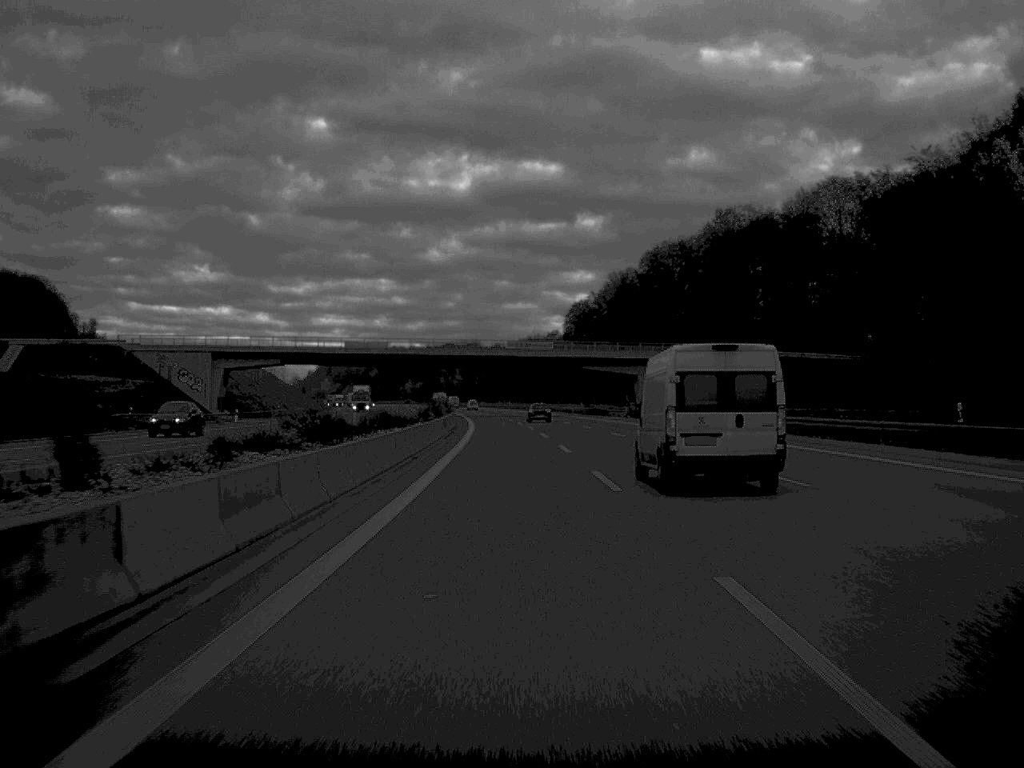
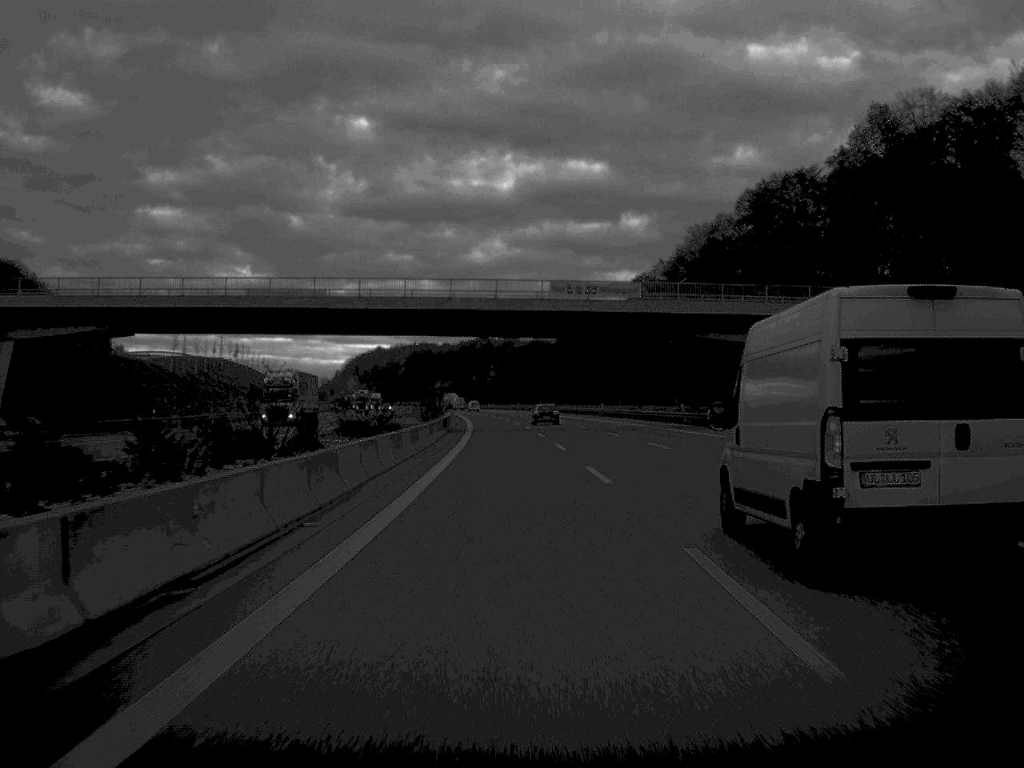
(-1.1, +67.9) m; -2°
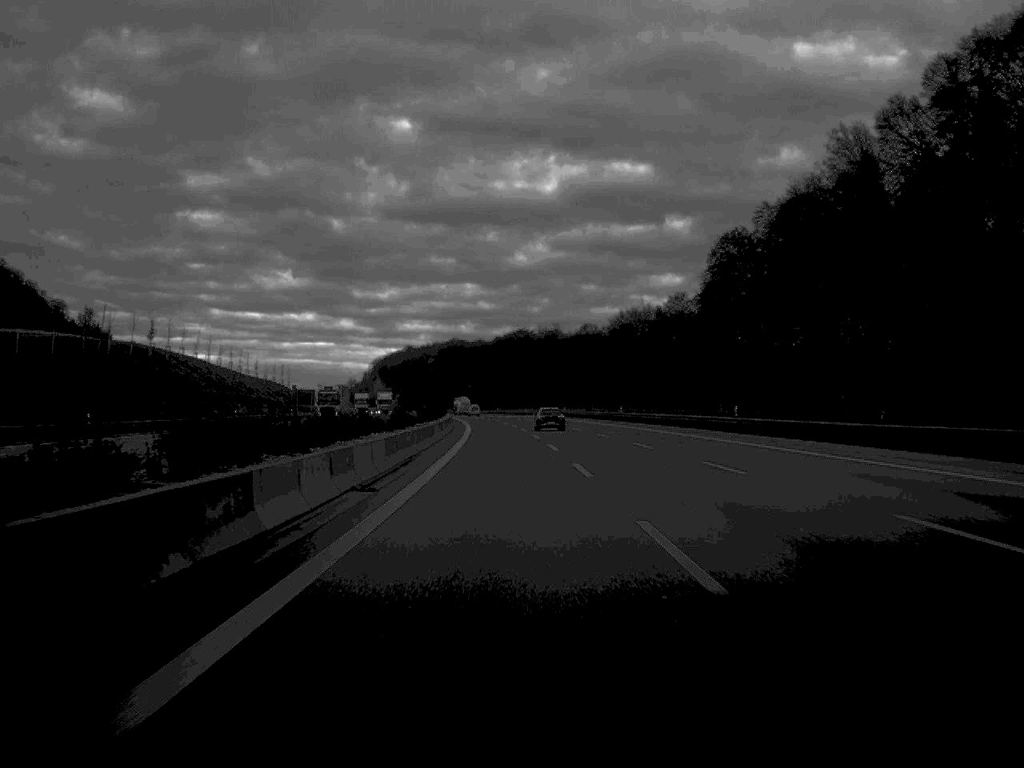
(-1.1, +66.4) m; -2°
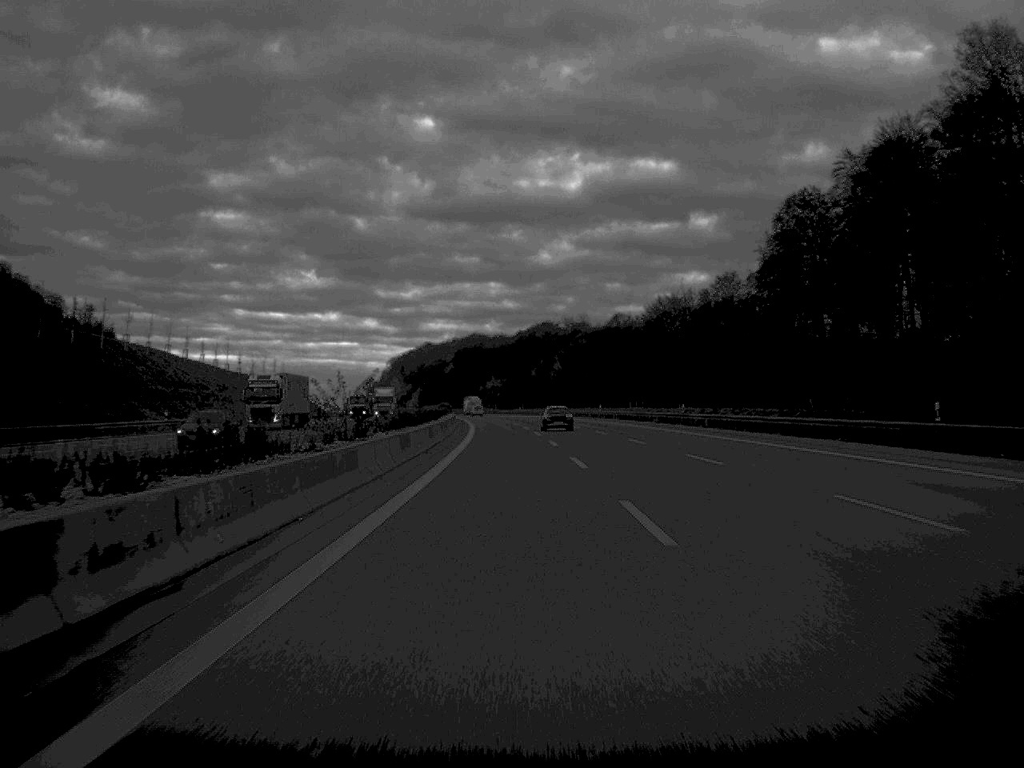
(-0.3, +31.9) m; -1°
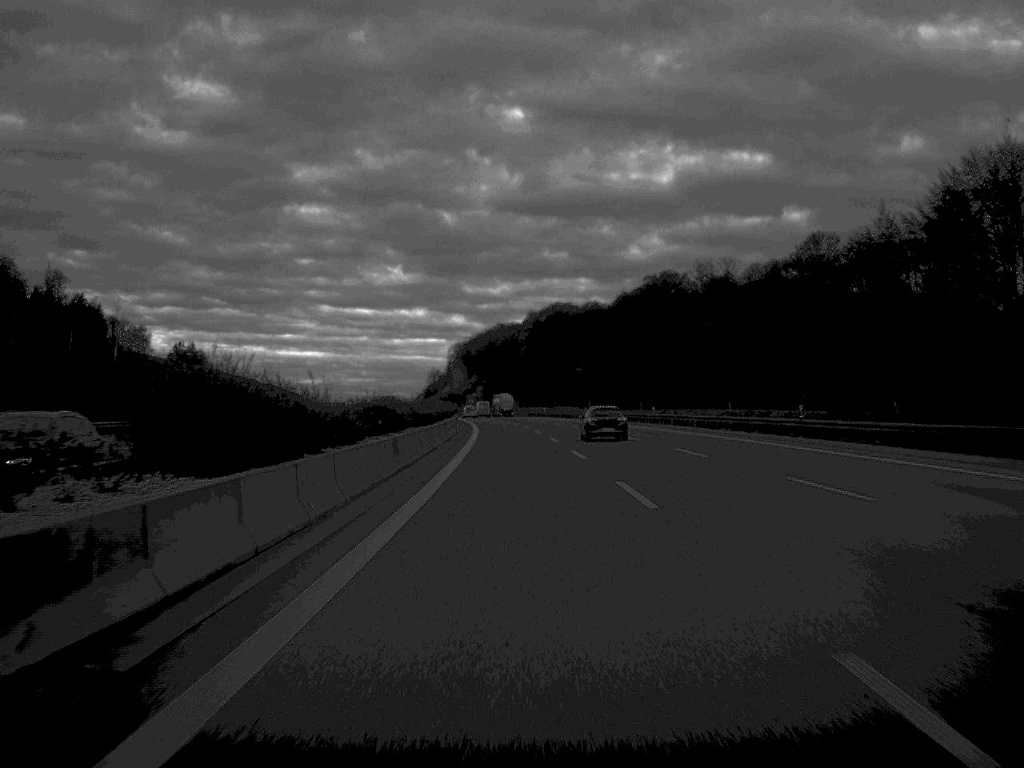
(-4.5, +135.0) m; -4°
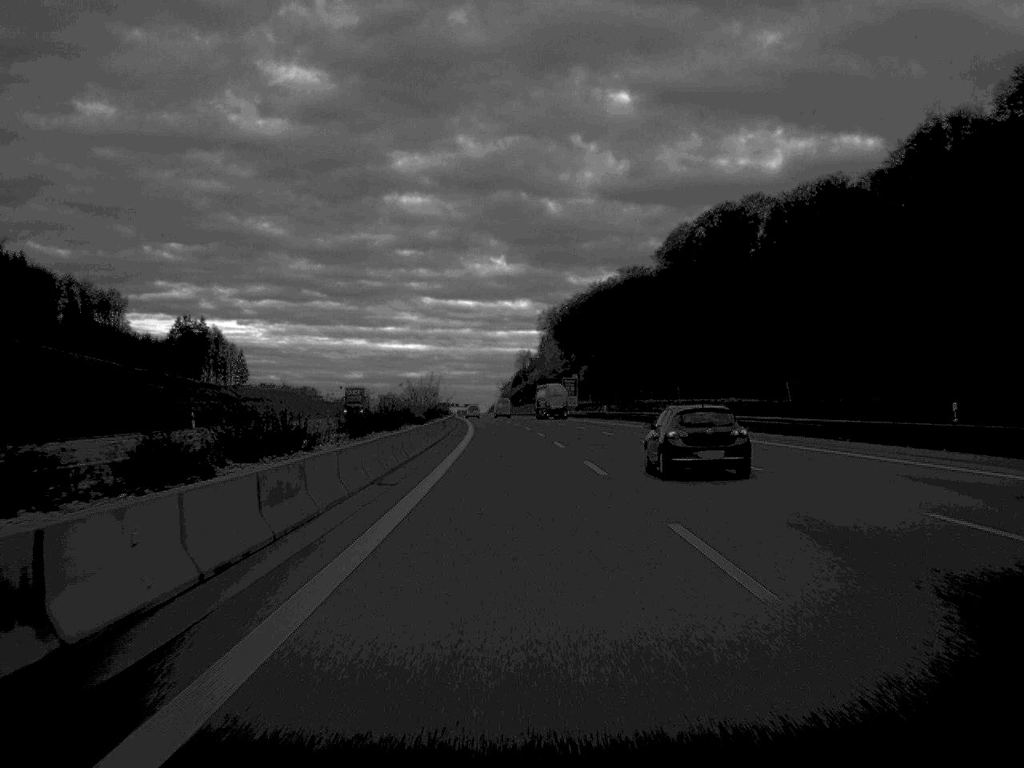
(-6.7, +166.6) m; -5°
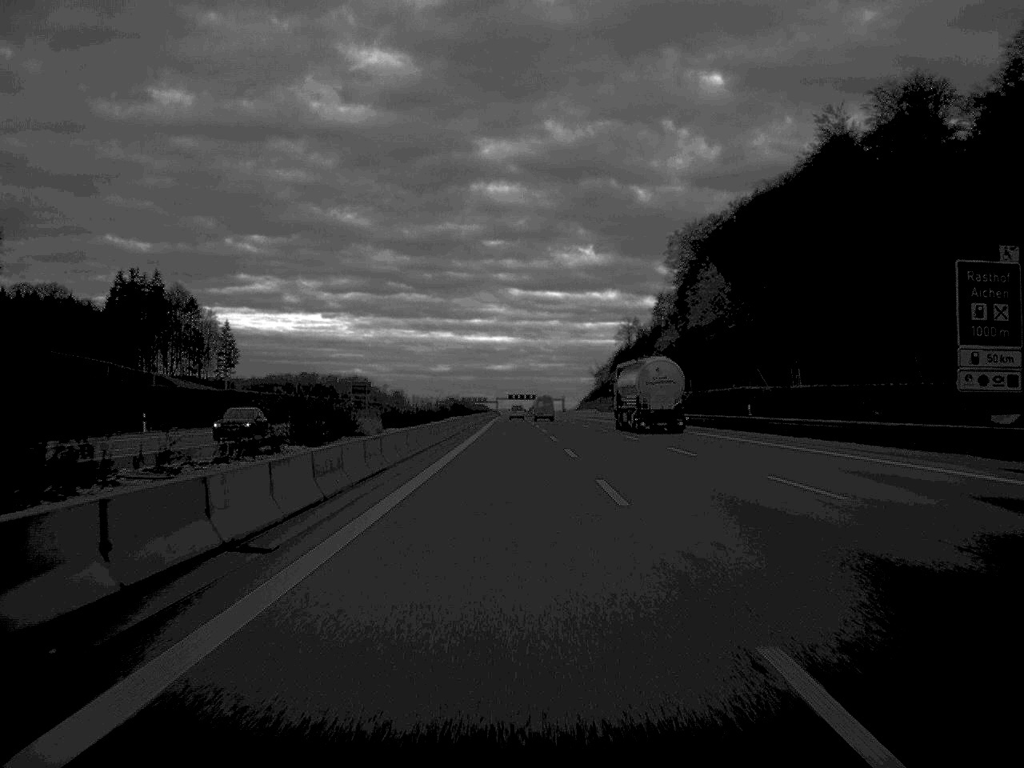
(-6.1, +165.5) m; -4°
